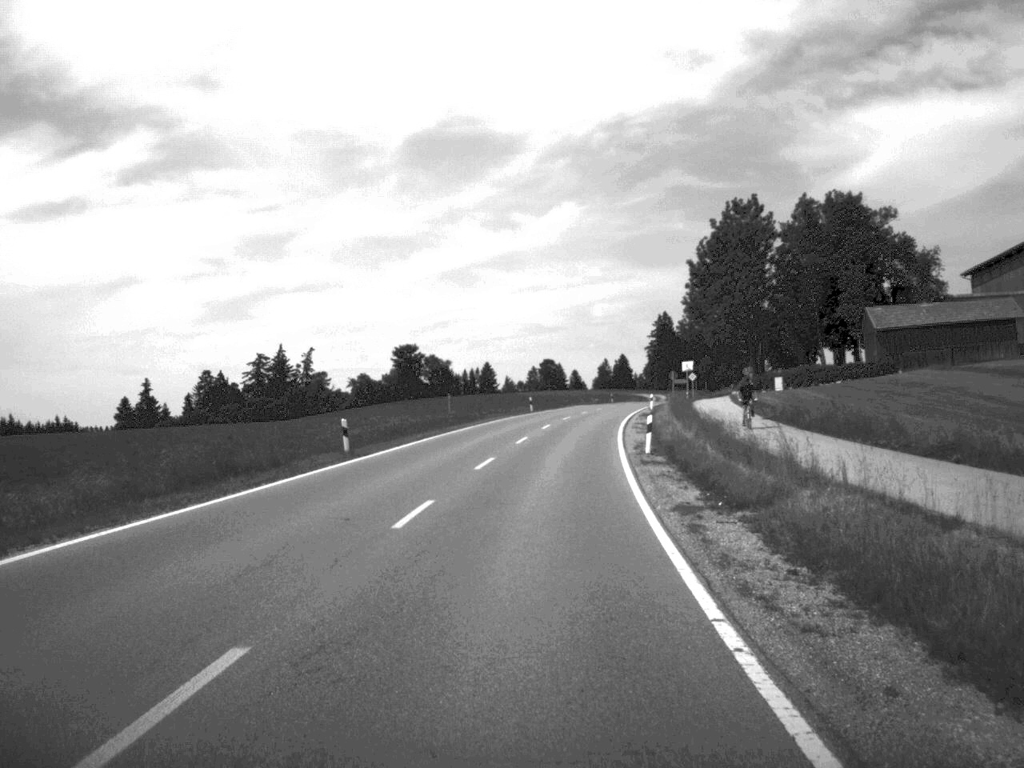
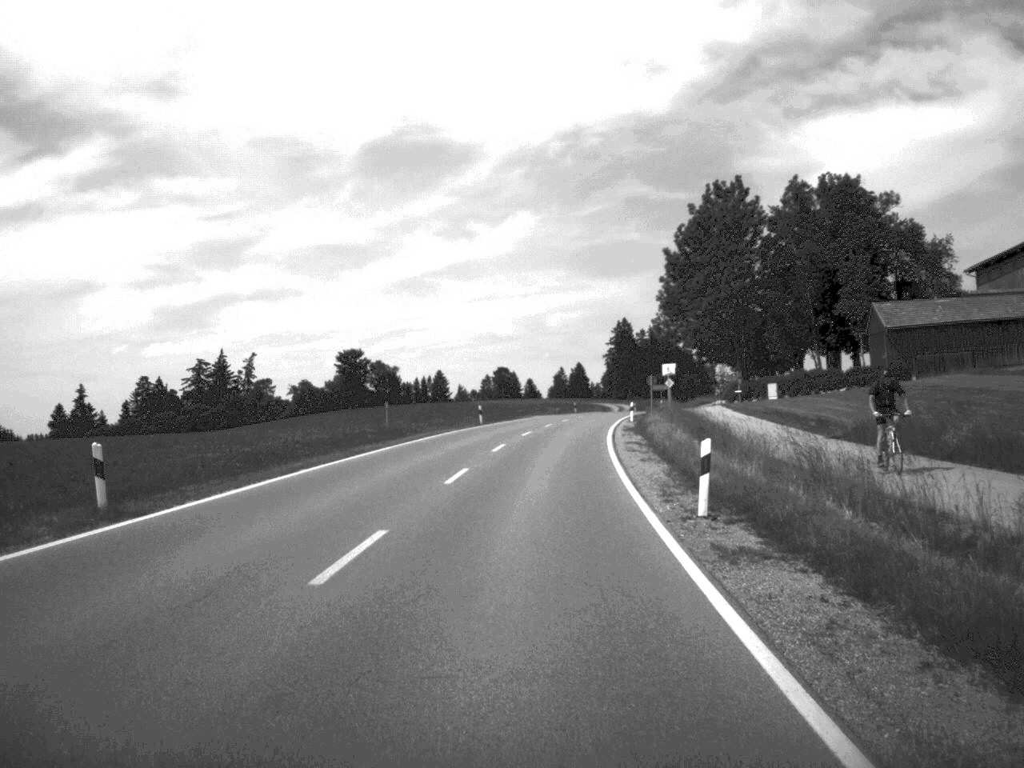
(+0.3, +16.7) m; +2°
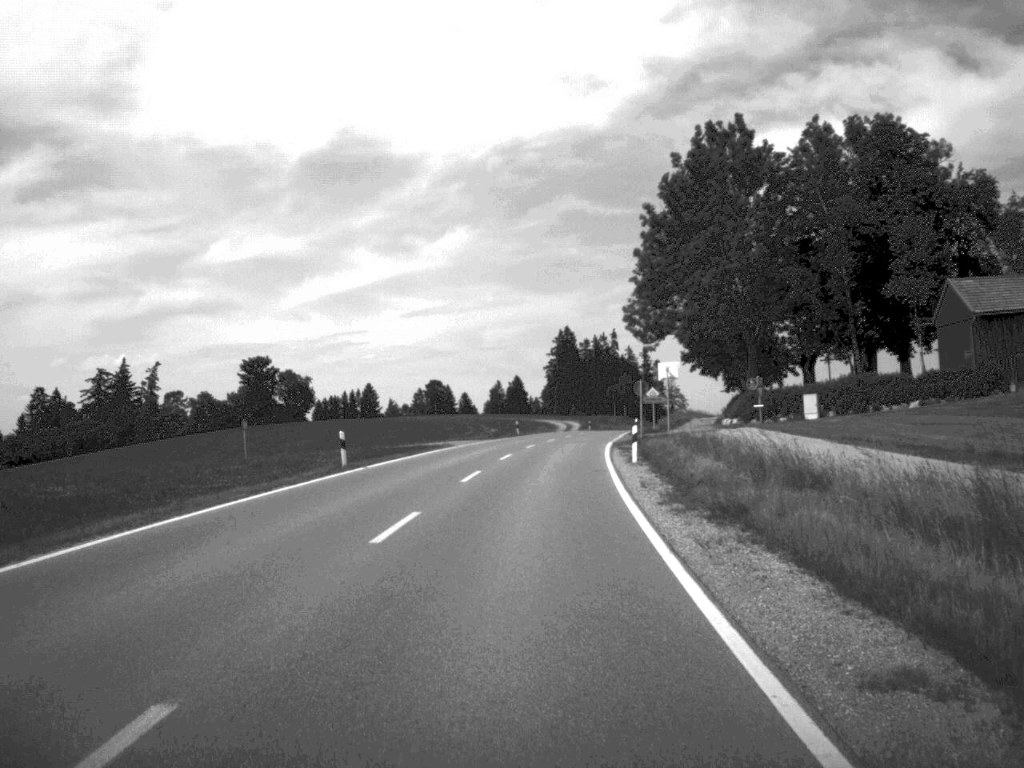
(+0.8, +31.5) m; +3°
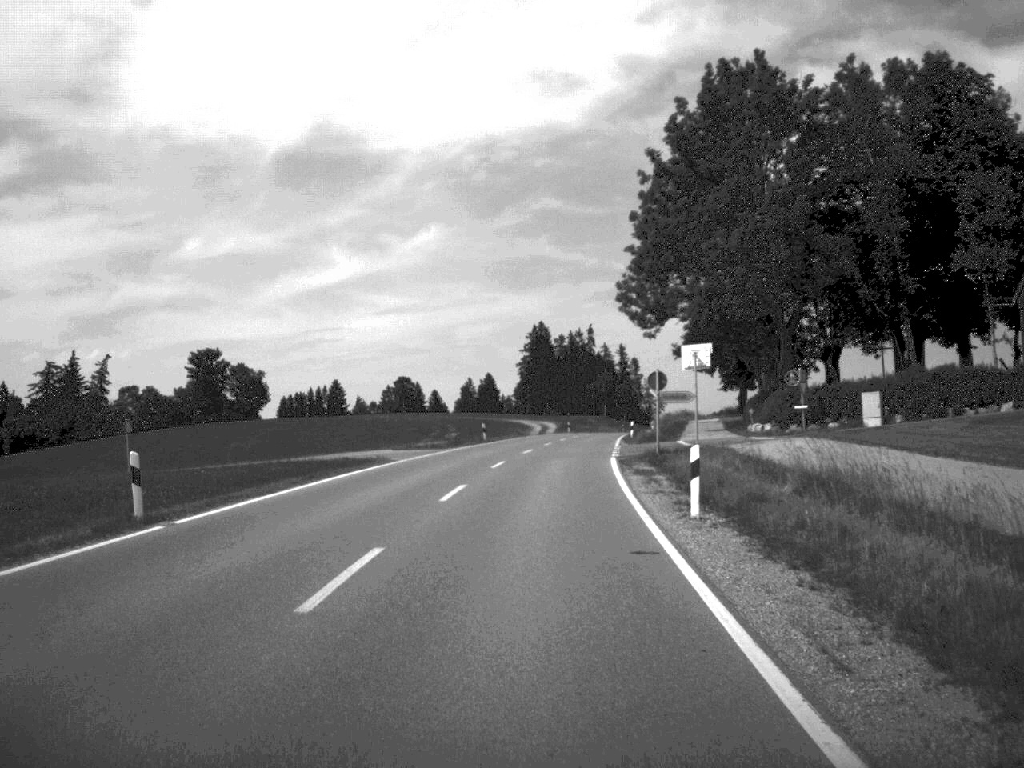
(+0.2, +16.4) m; +1°
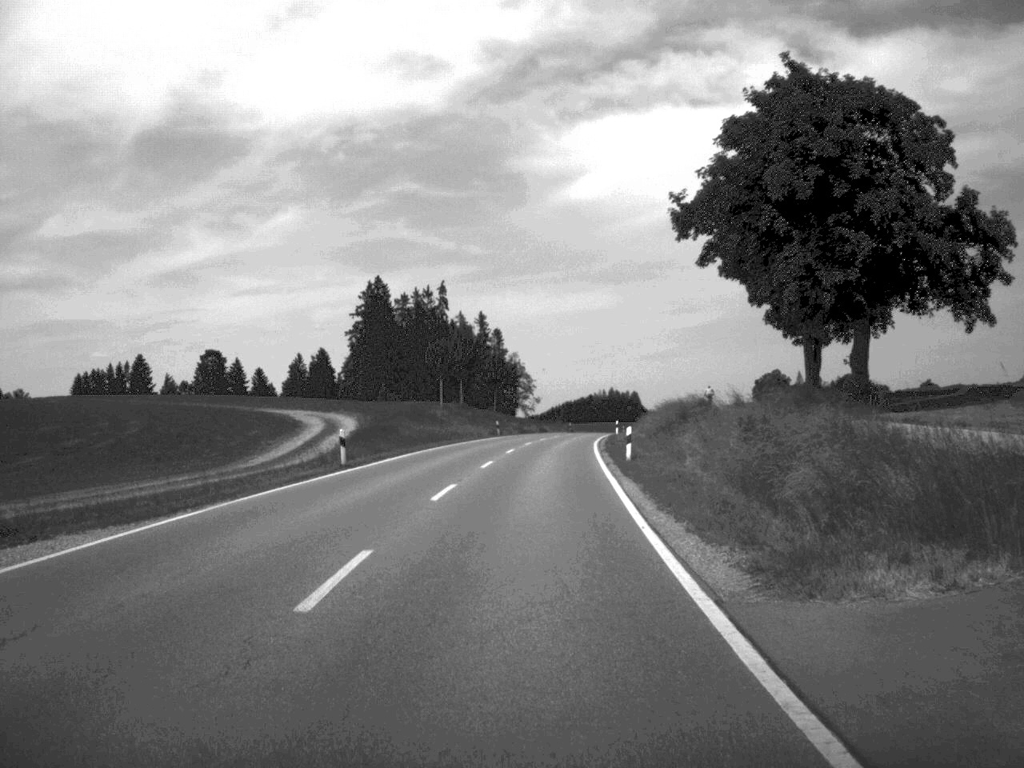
(+4.8, +82.1) m; +6°
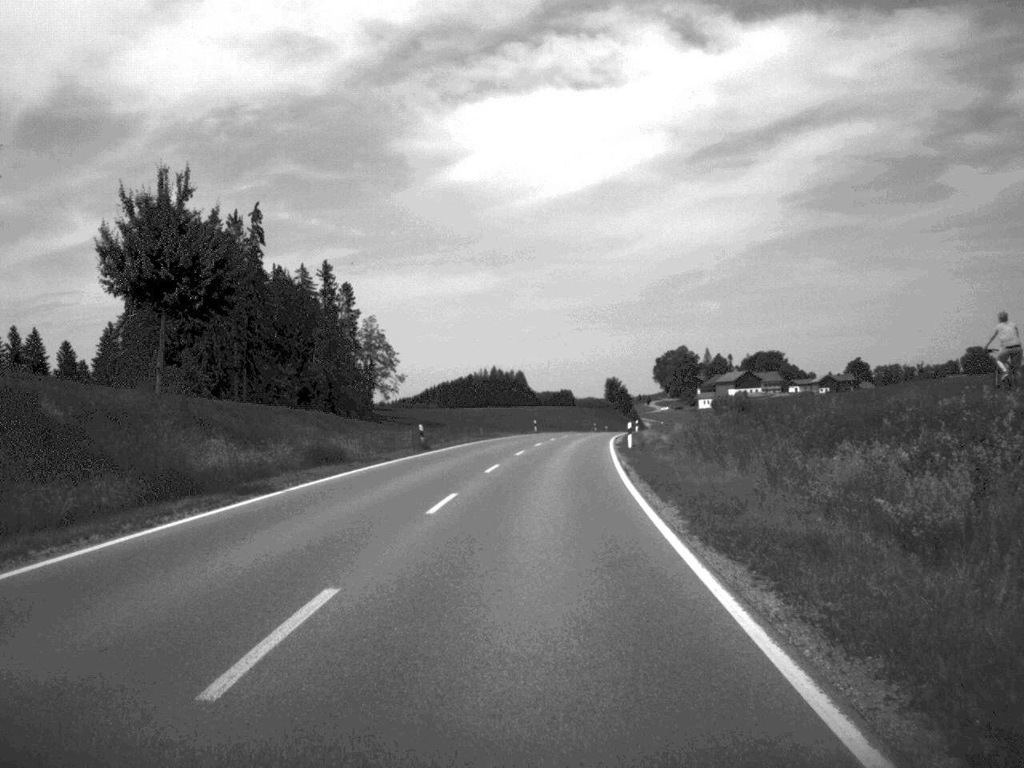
(+3.8, +84.7) m; +5°
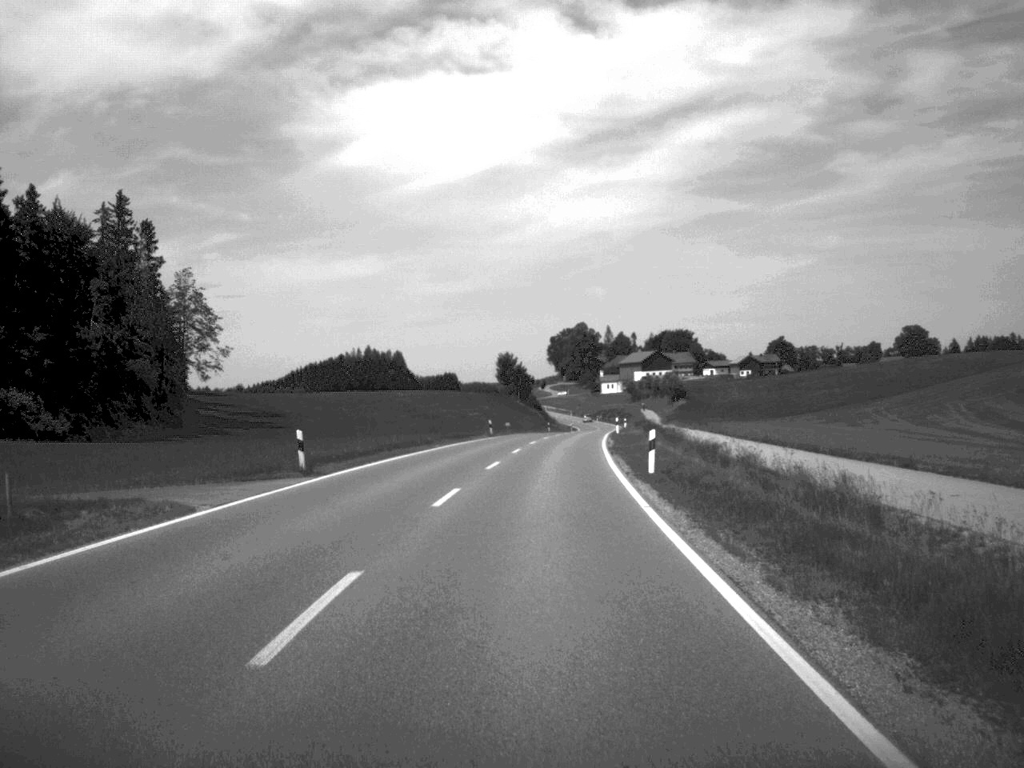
(+3.1, +69.1) m; +5°
